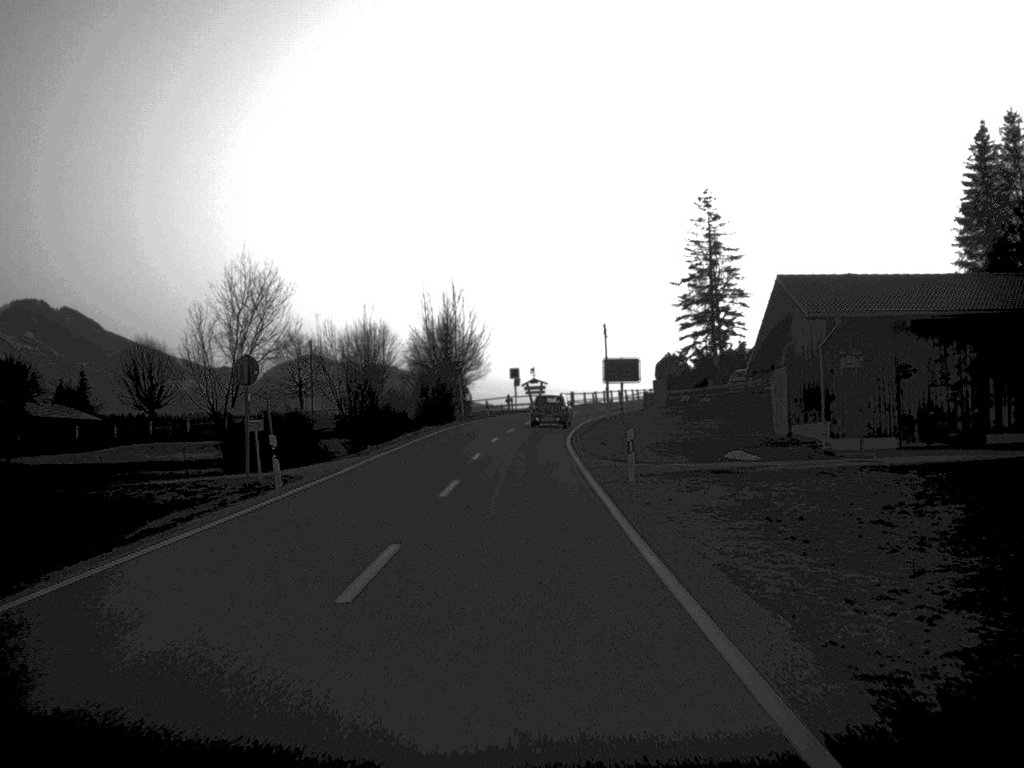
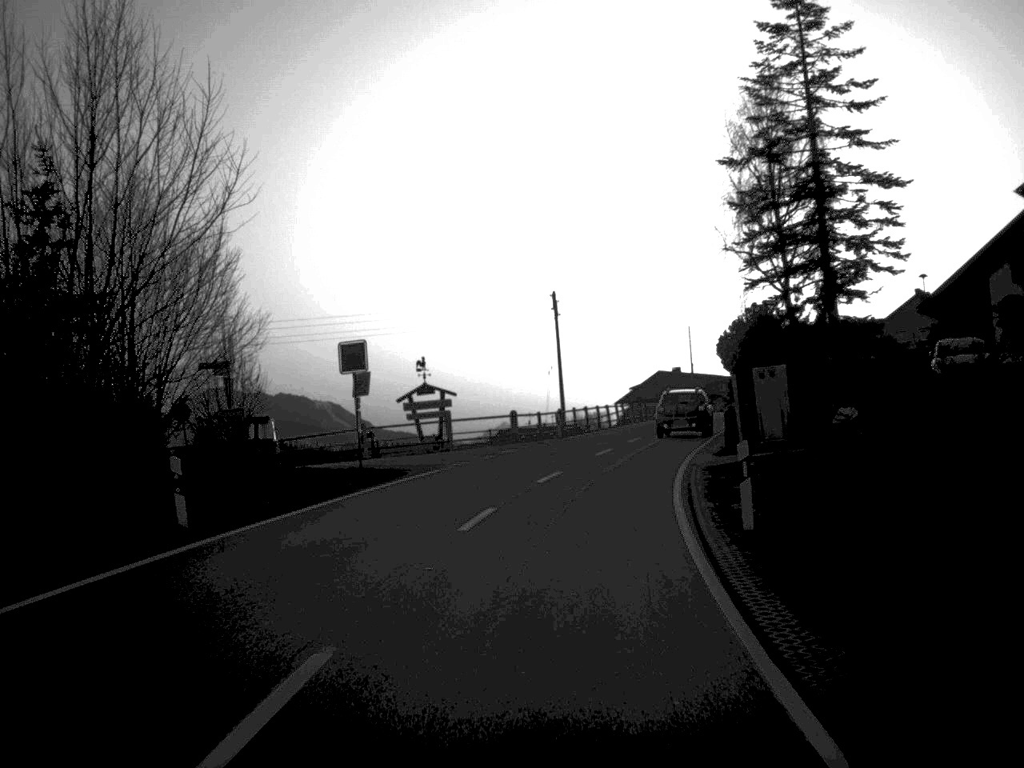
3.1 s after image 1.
(+0.9, +56.7) m; +4°
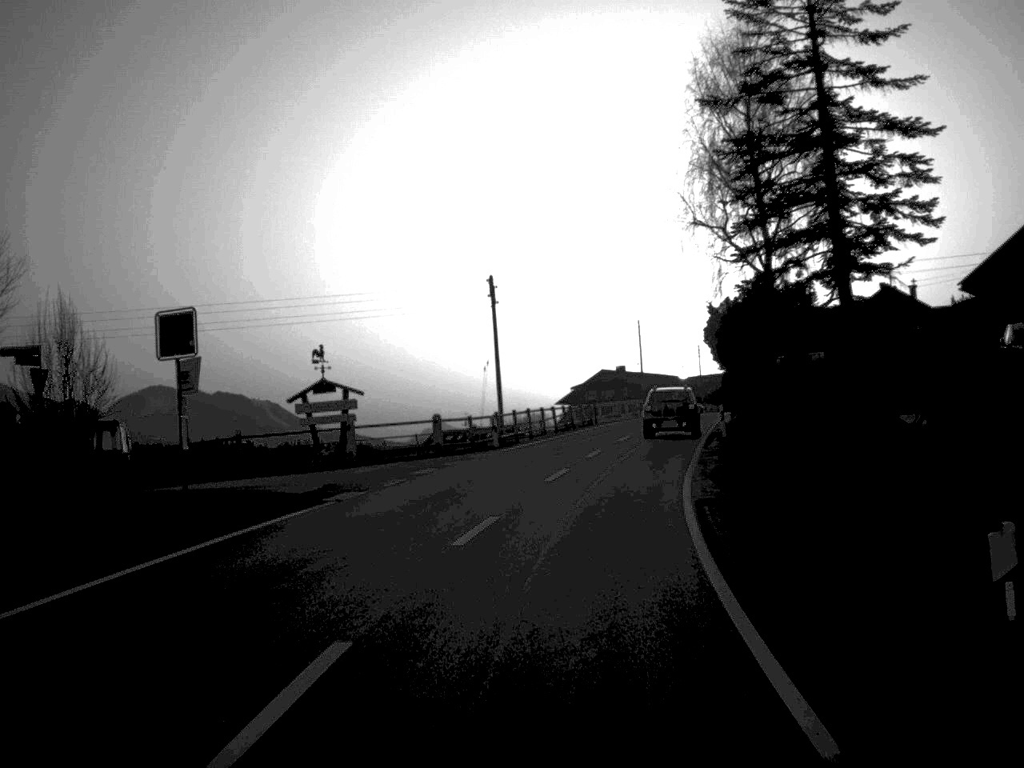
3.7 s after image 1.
(+0.2, +9.8) m; +3°
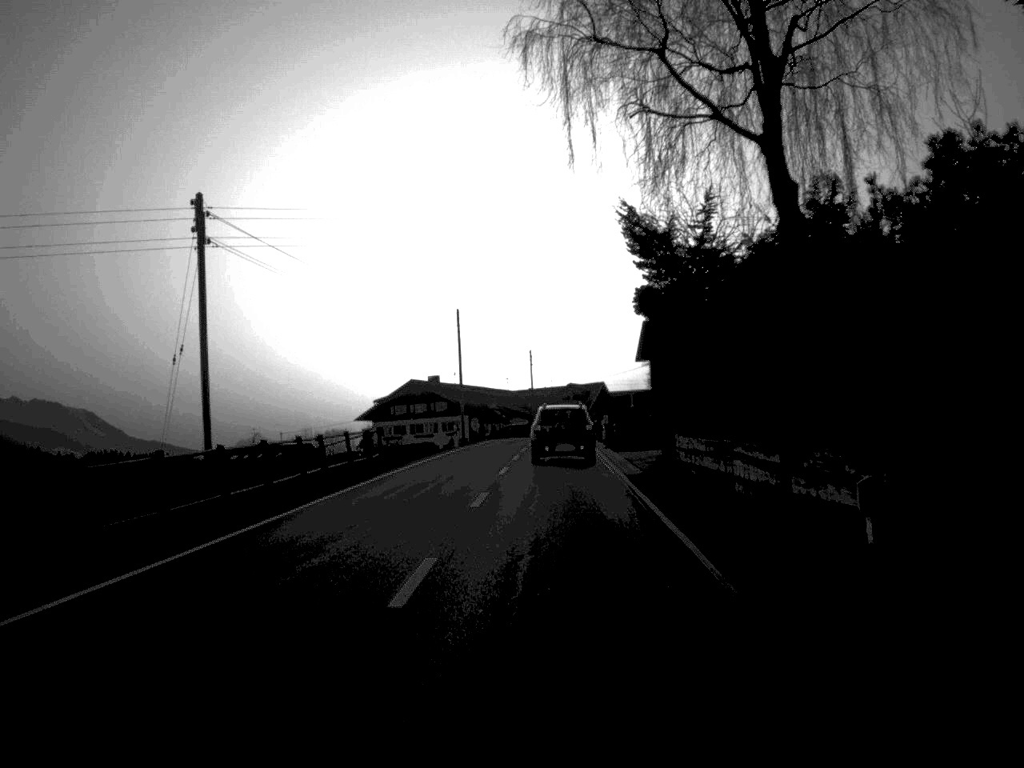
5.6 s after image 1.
(+2.2, +29.4) m; +8°
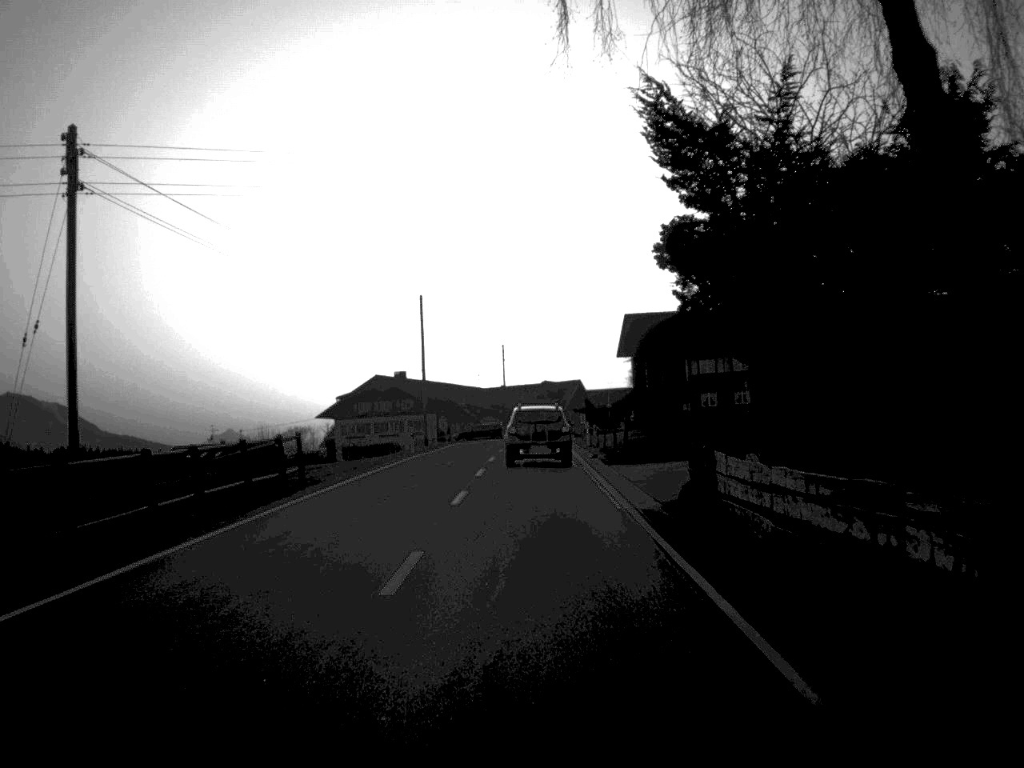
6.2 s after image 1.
(+0.1, +8.8) m; +1°
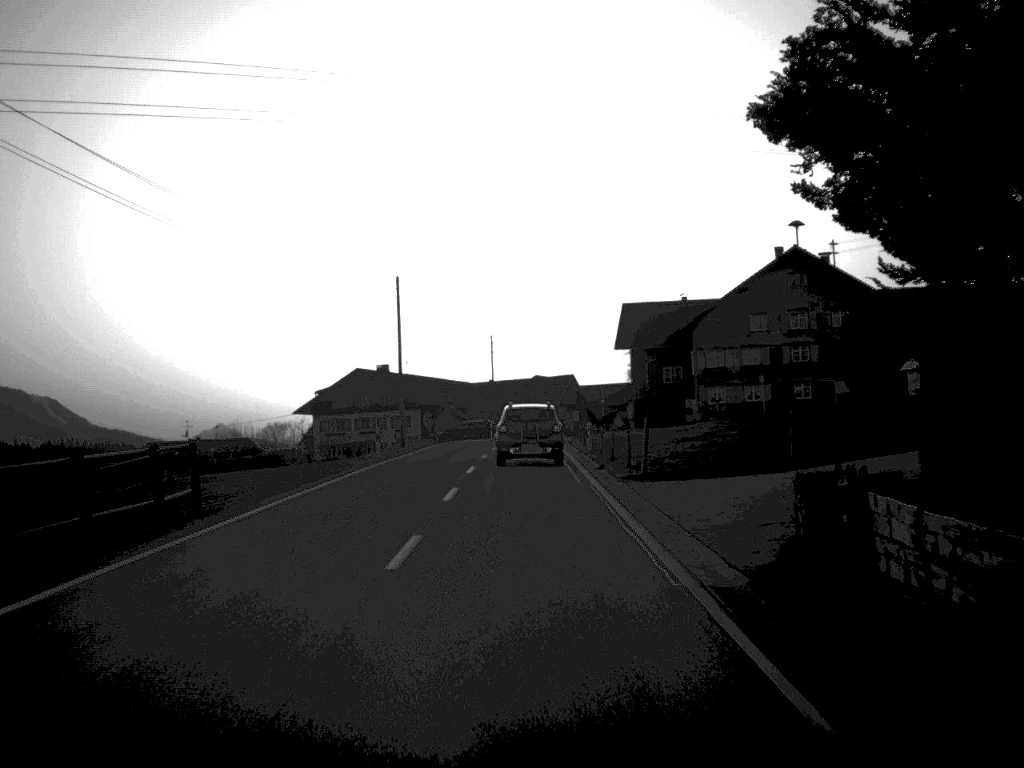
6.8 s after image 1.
(0.0, +8.1) m; 0°
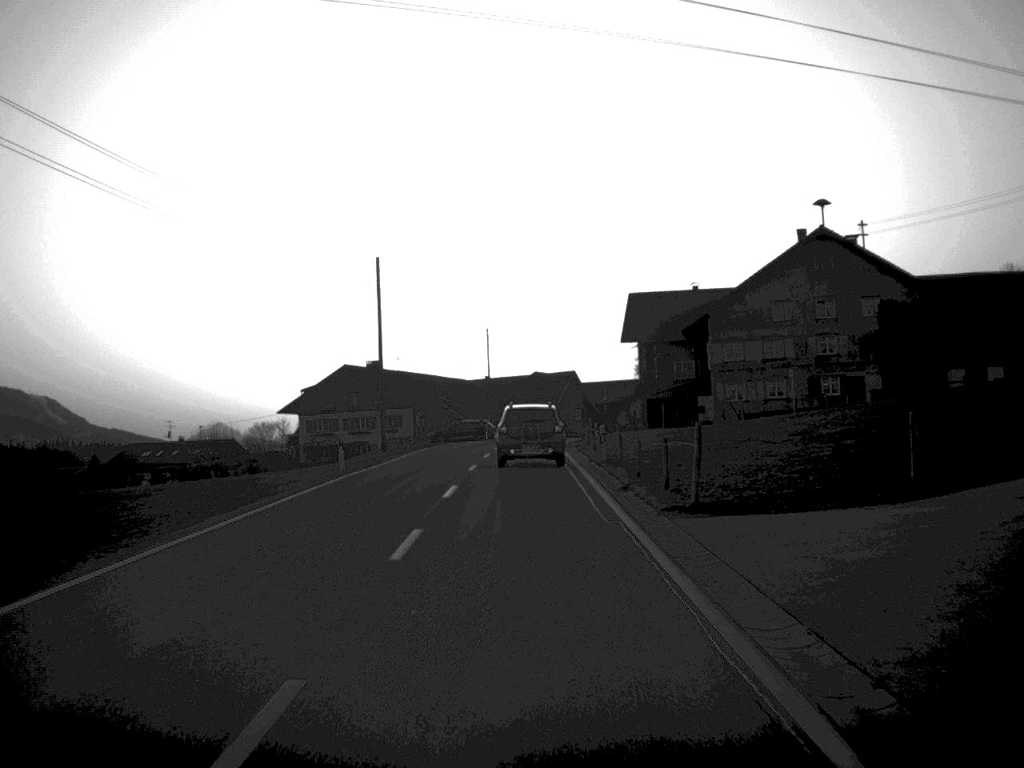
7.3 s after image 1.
(0.0, +7.8) m; 0°
